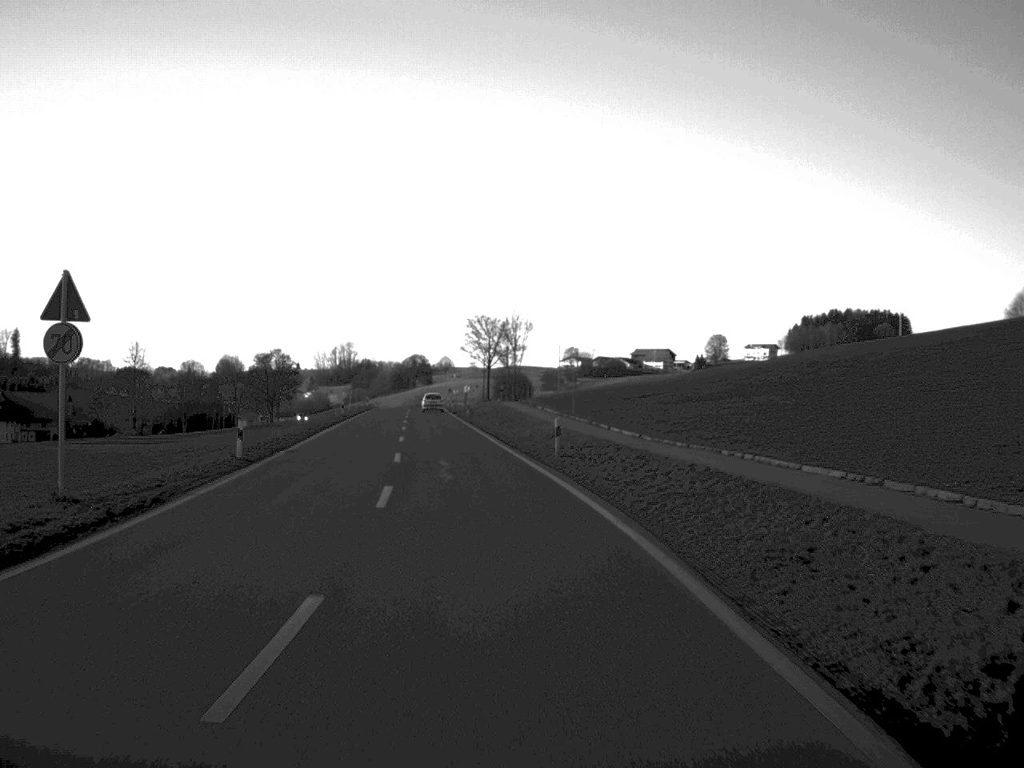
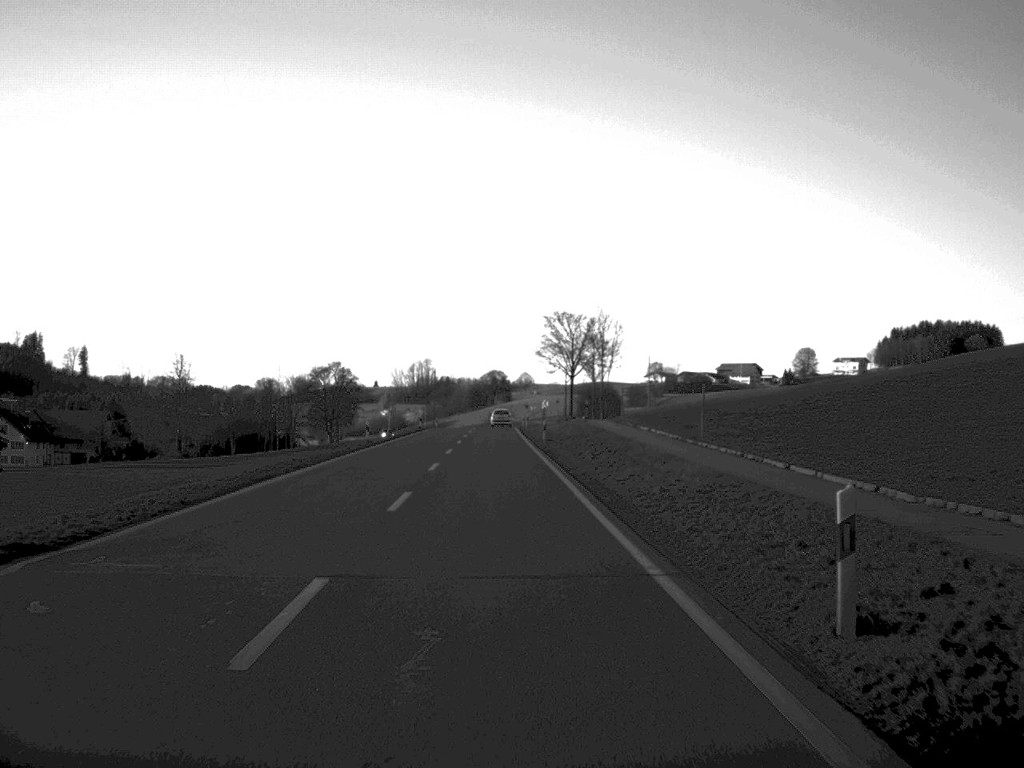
(-0.7, +22.6) m; -4°
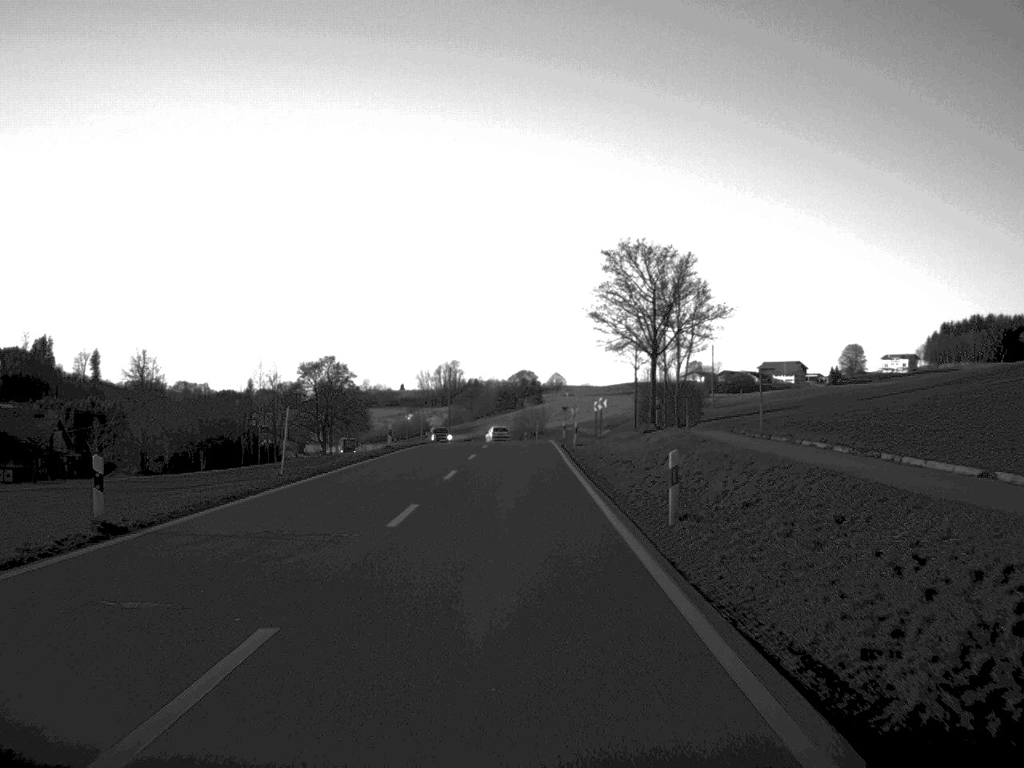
(-0.7, +38.5) m; -1°
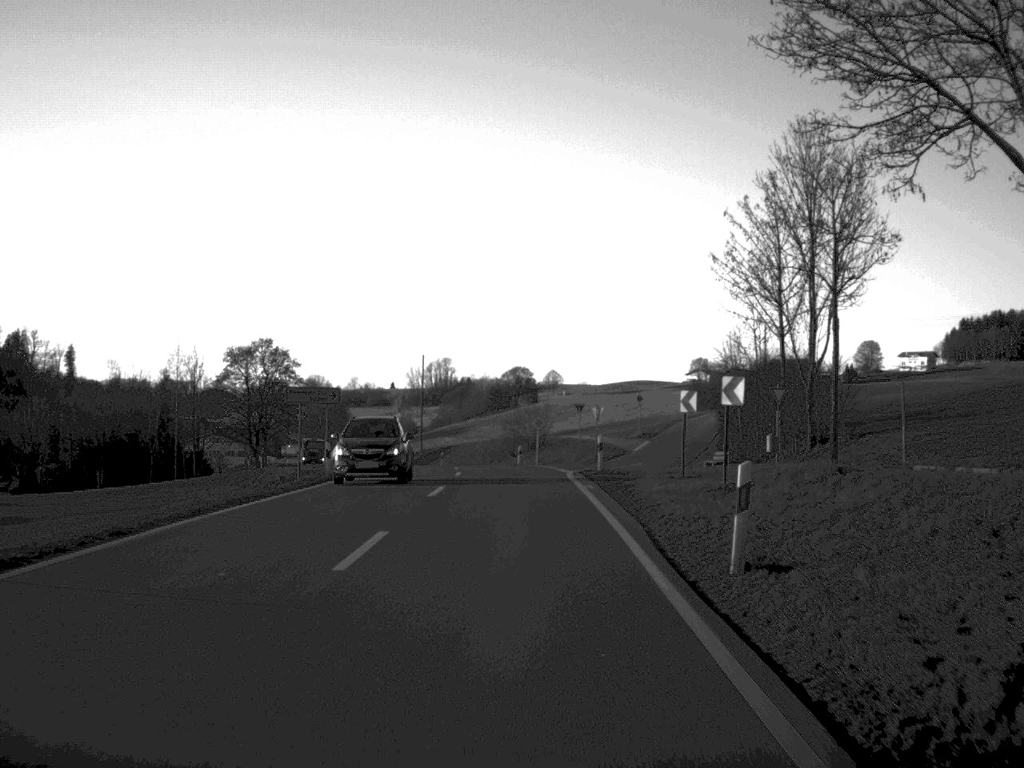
(0.0, +40.2) m; 0°
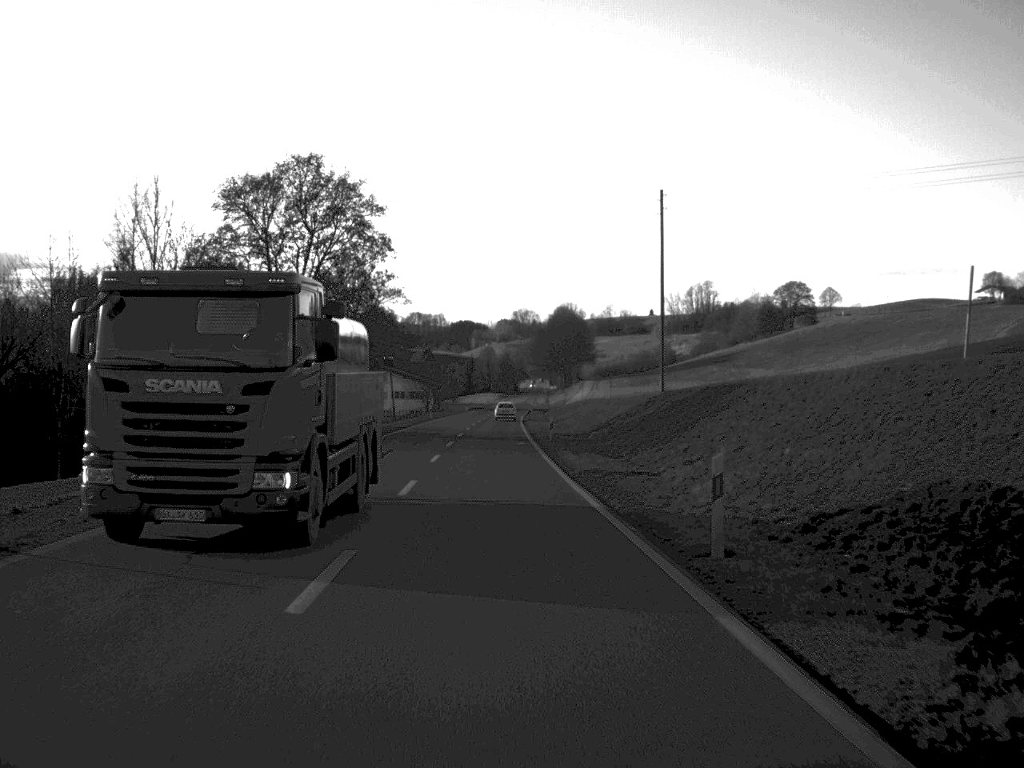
(-5.3, +74.5) m; -12°
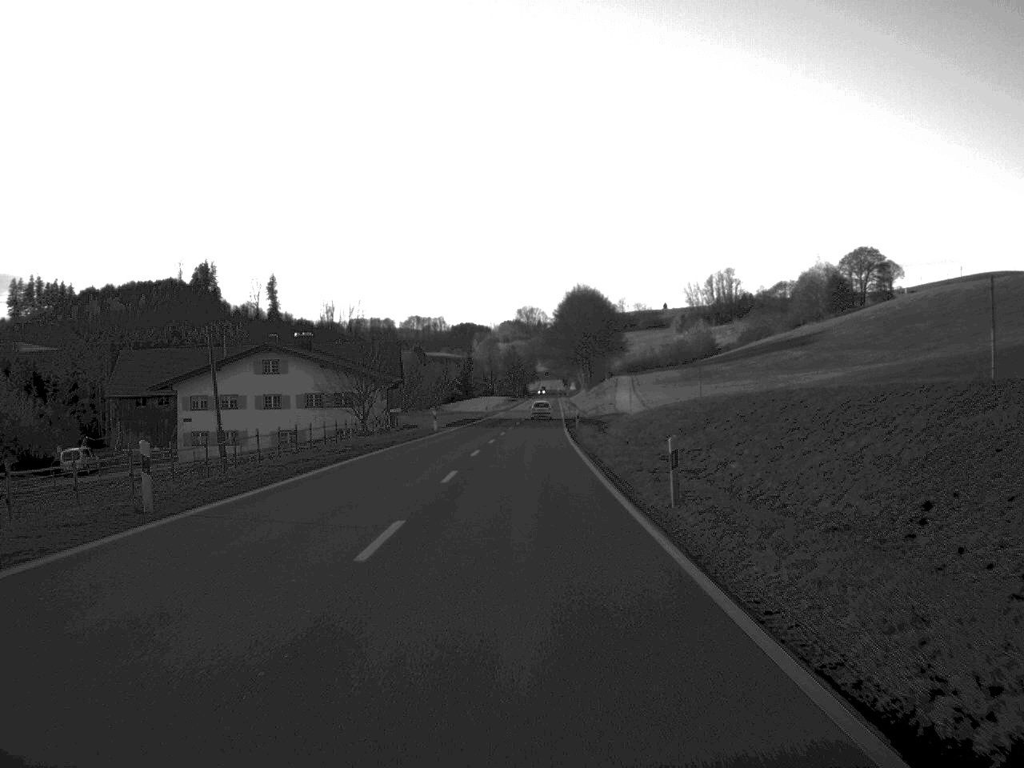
(-1.6, +79.9) m; 0°
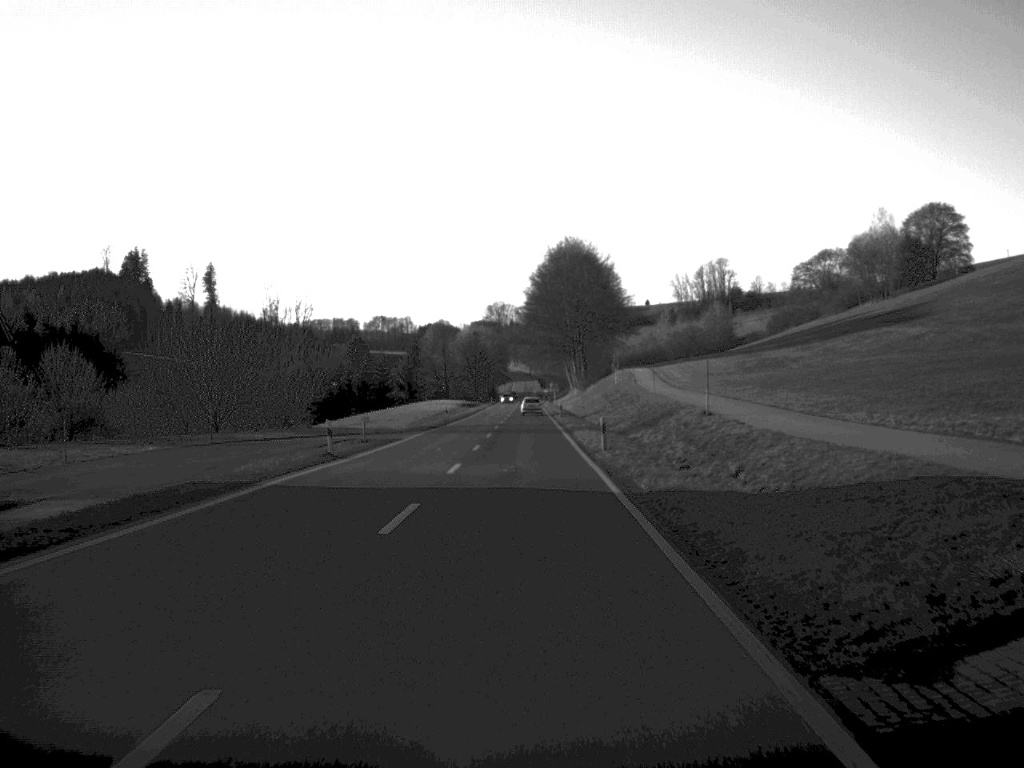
(+0.9, +81.3) m; +1°
